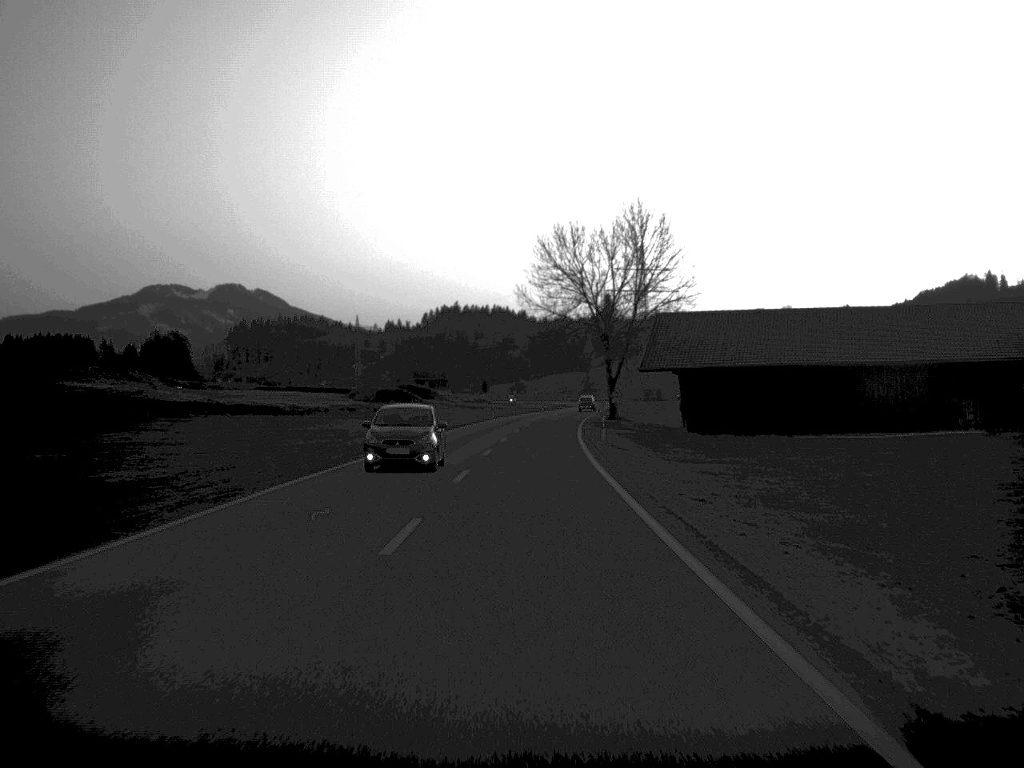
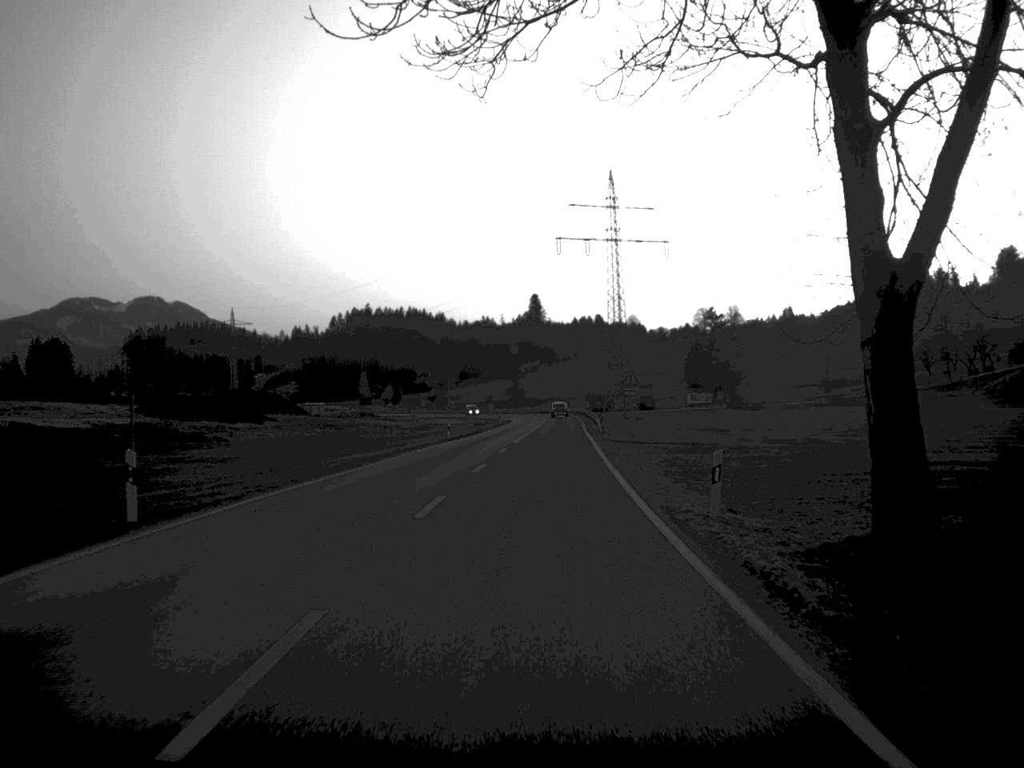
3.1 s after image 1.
(+1.9, +78.7) m; +4°
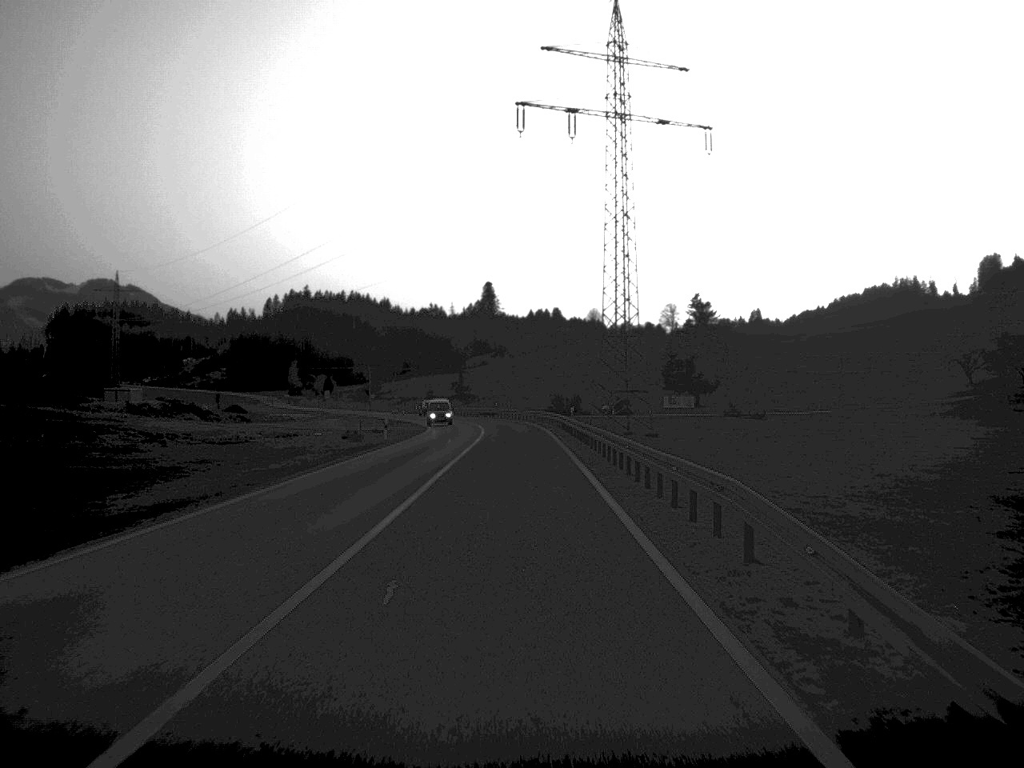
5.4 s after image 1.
(+1.6, +61.0) m; +2°
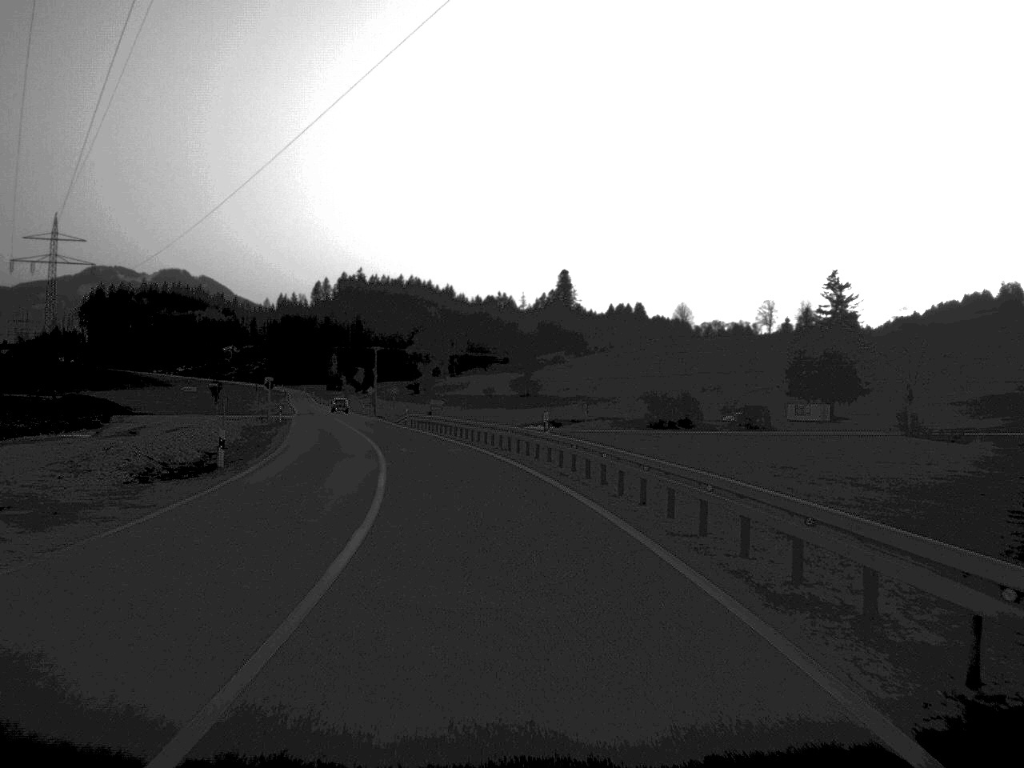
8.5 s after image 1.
(-1.0, +74.9) m; -3°
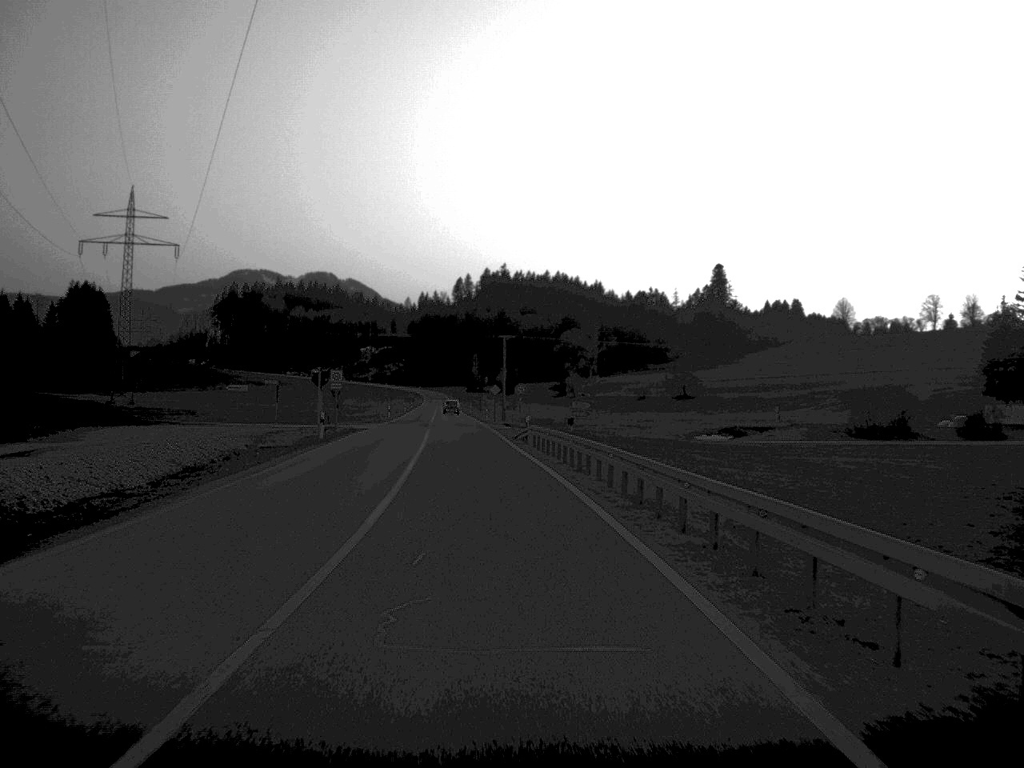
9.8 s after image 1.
(-1.8, +30.8) m; -7°
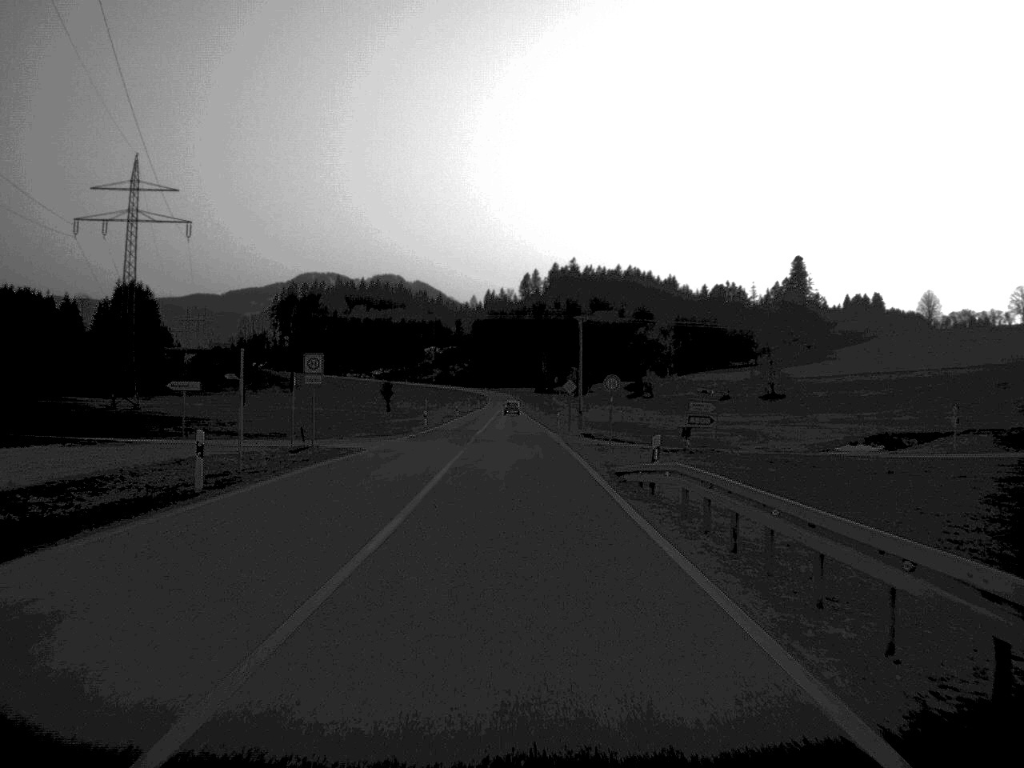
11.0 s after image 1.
(-0.9, +27.1) m; -3°
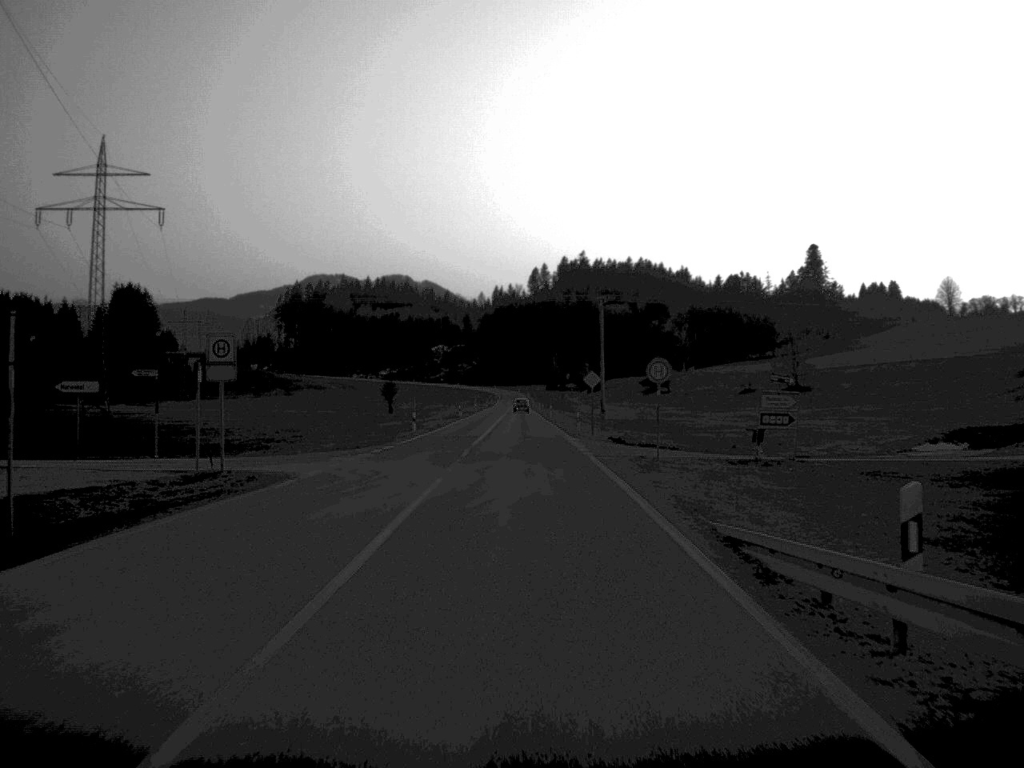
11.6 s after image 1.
(-0.1, +14.2) m; 0°
